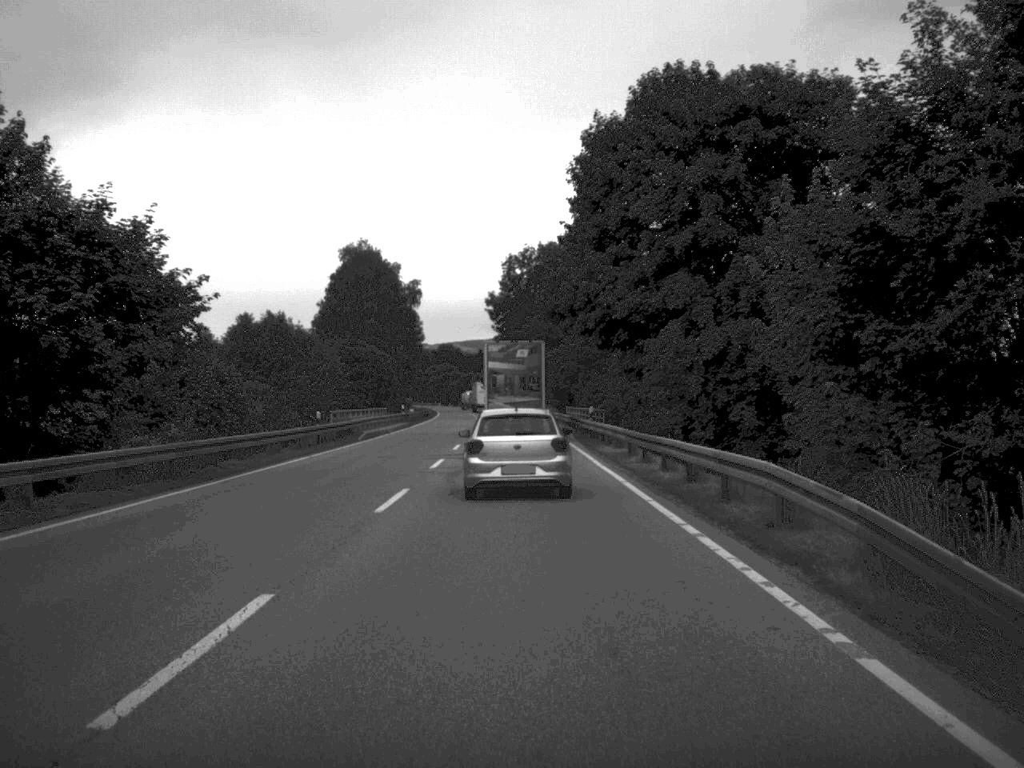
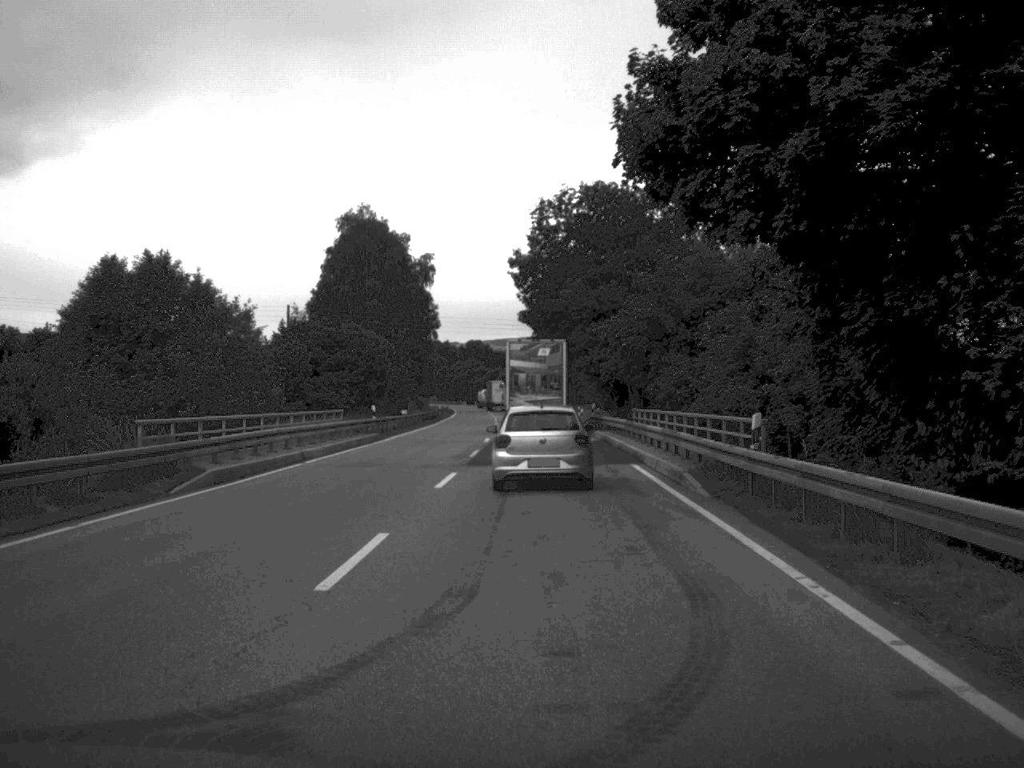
(-0.4, +31.0) m; -1°
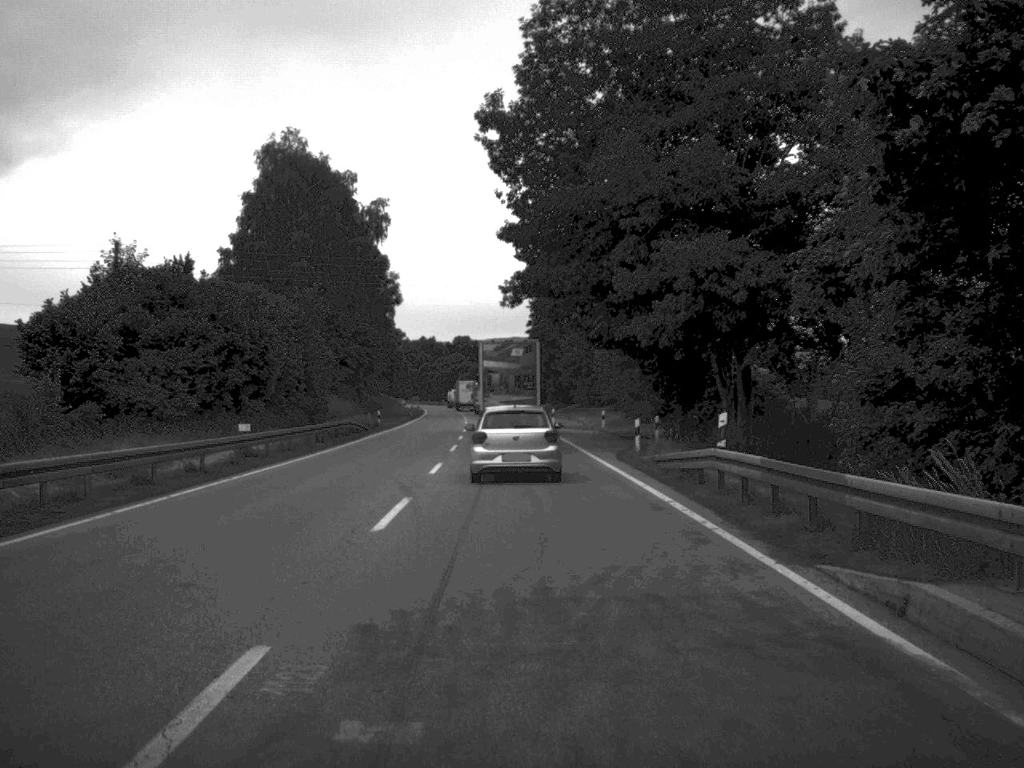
(+0.1, +42.6) m; 0°
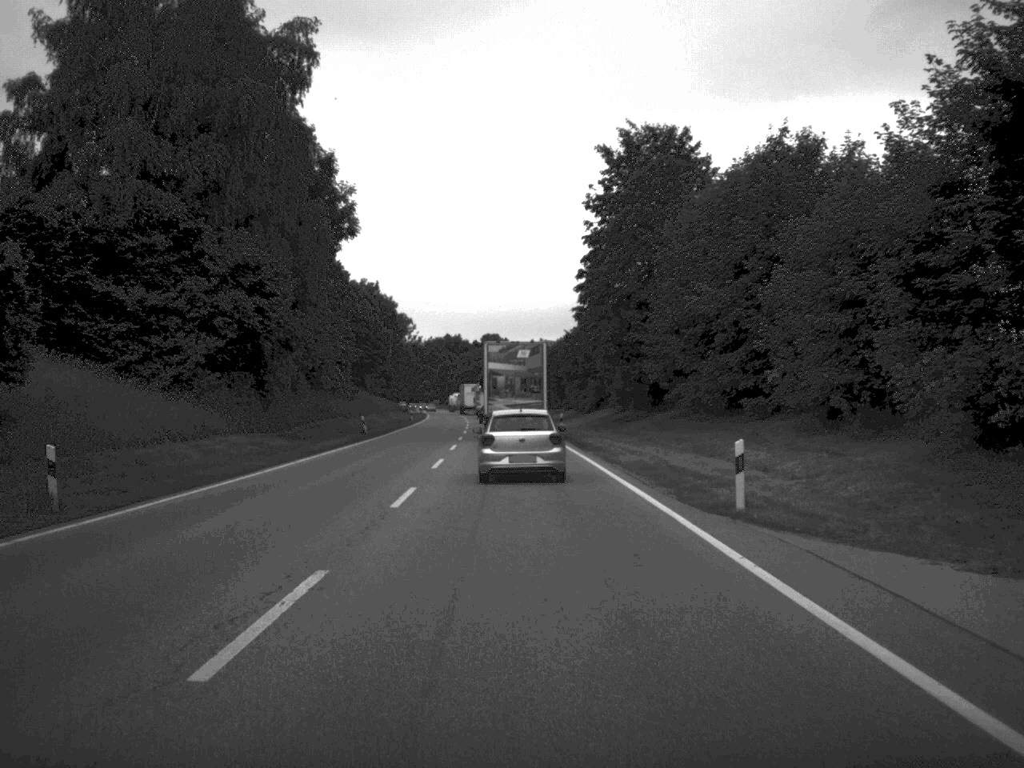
(-1.0, +55.1) m; -2°
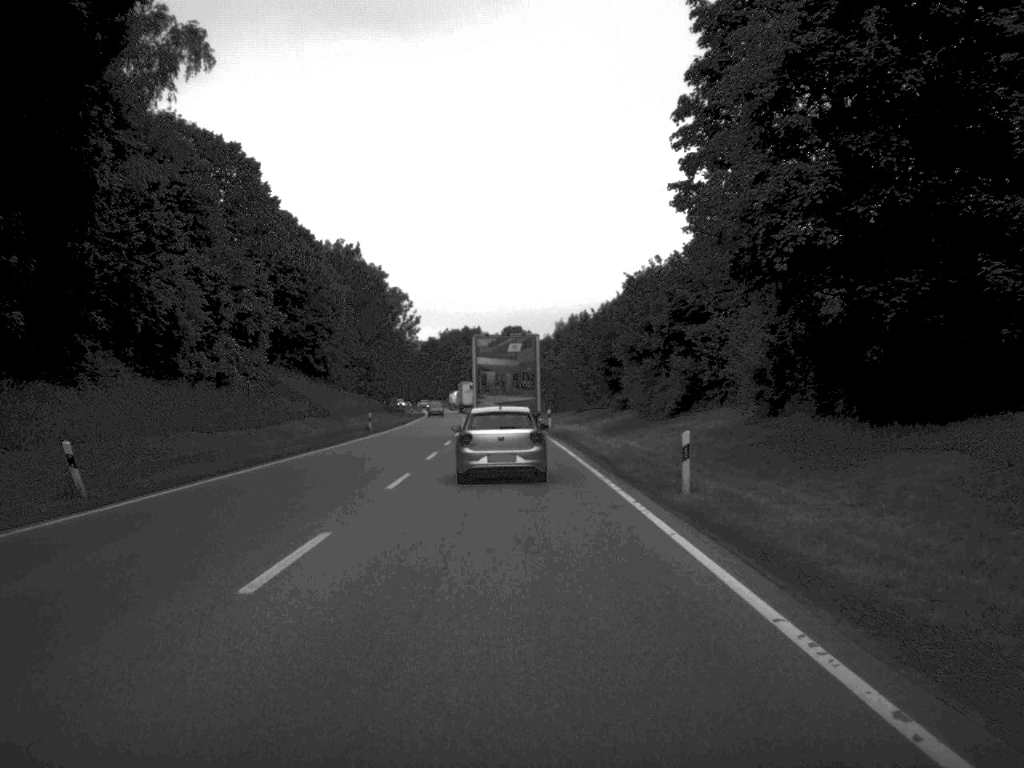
(-0.3, +44.1) m; -1°
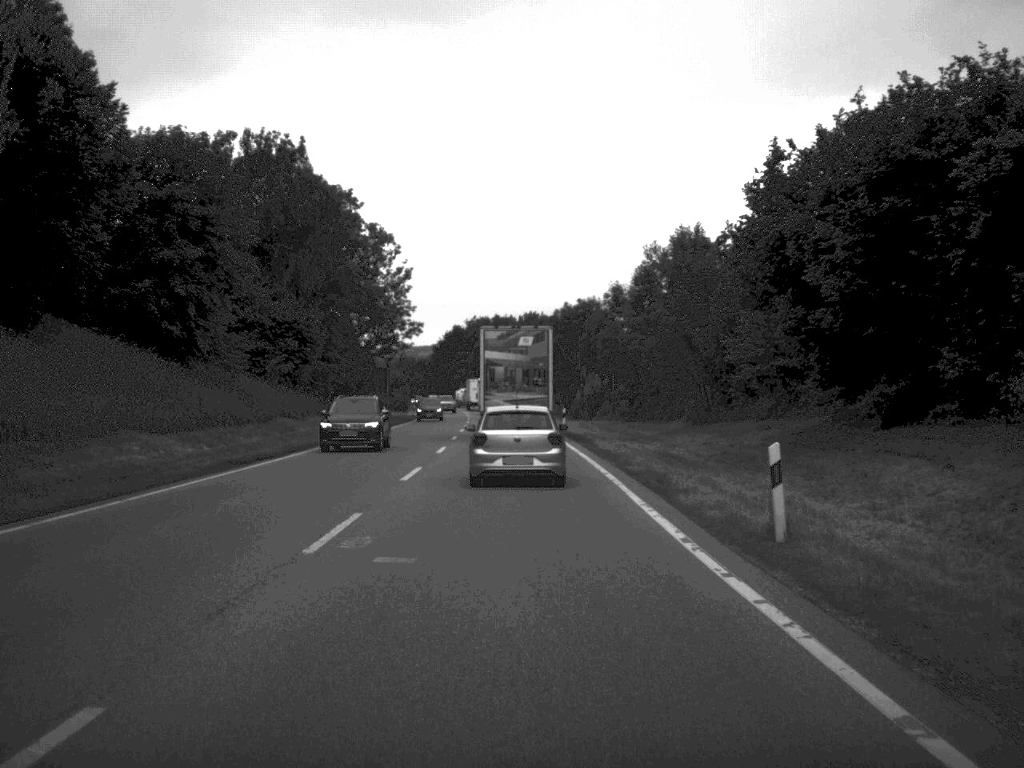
(-1.0, +56.5) m; -2°
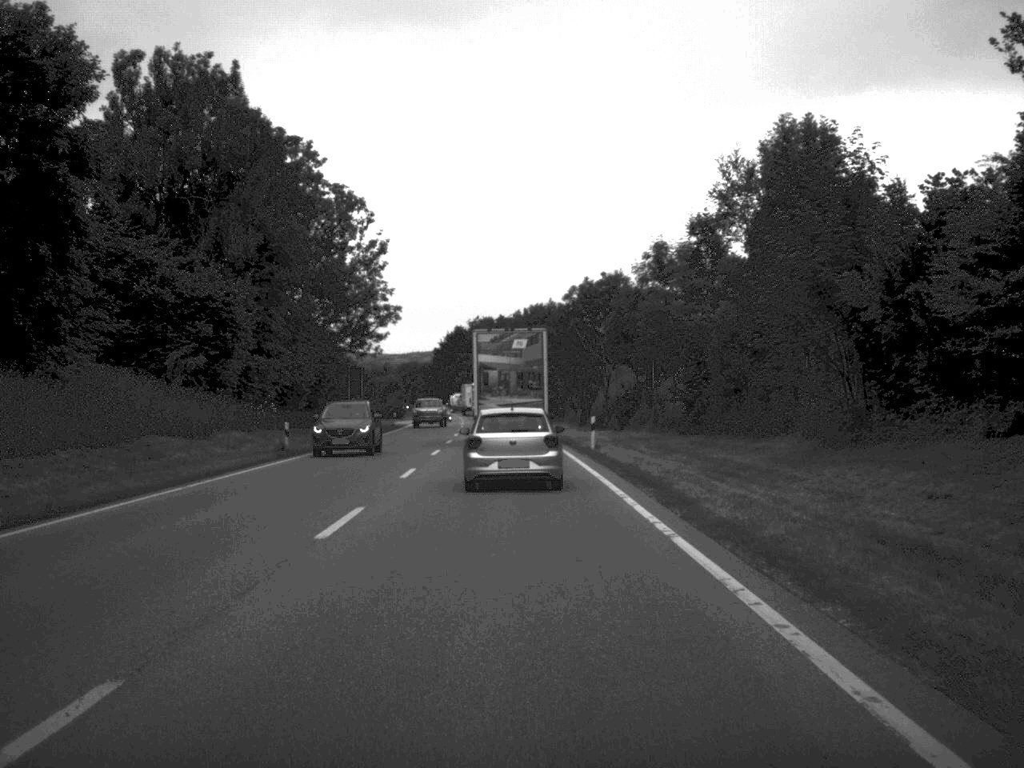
(-0.1, +21.7) m; 0°
